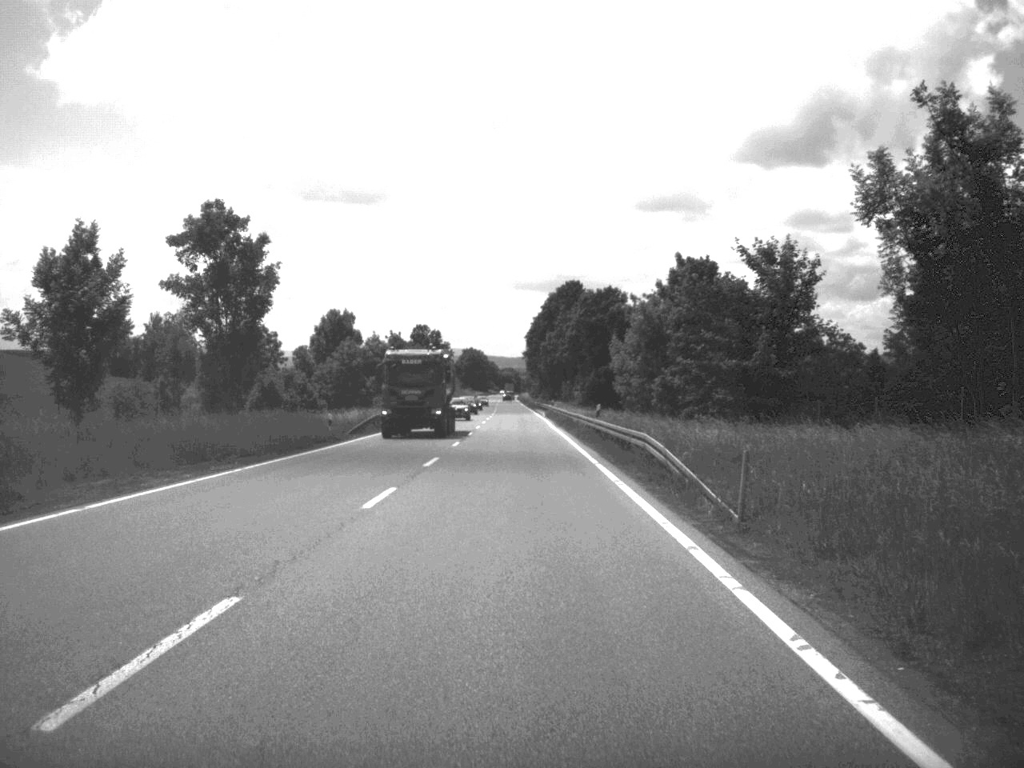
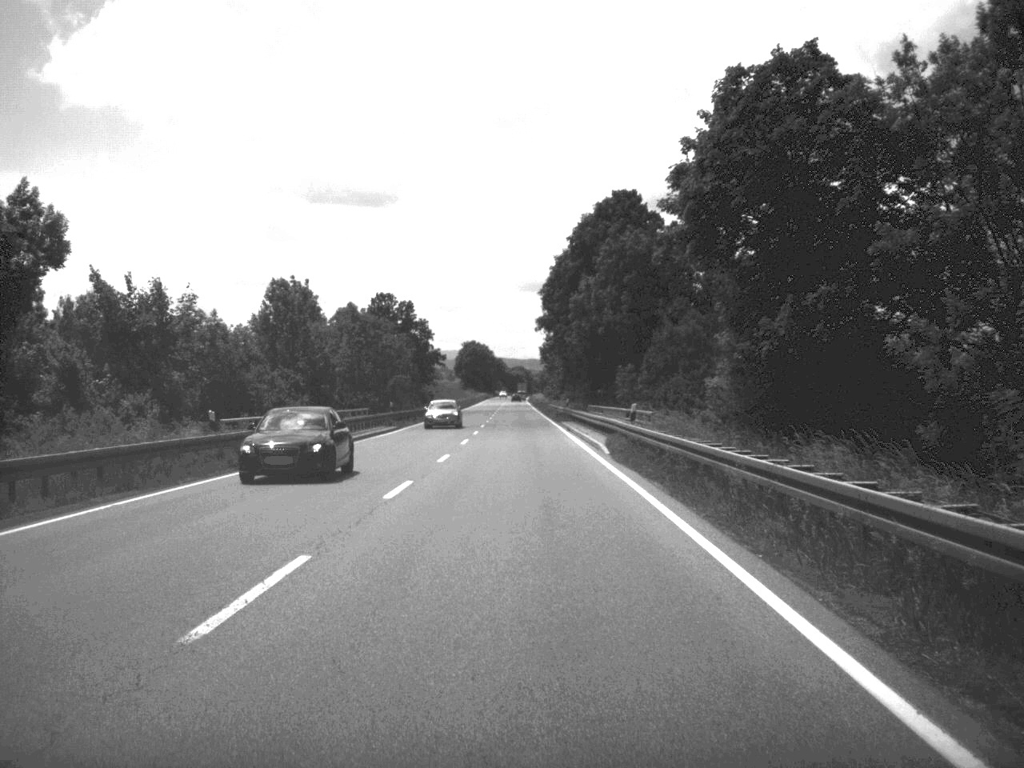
(-0.5, +68.6) m; -1°
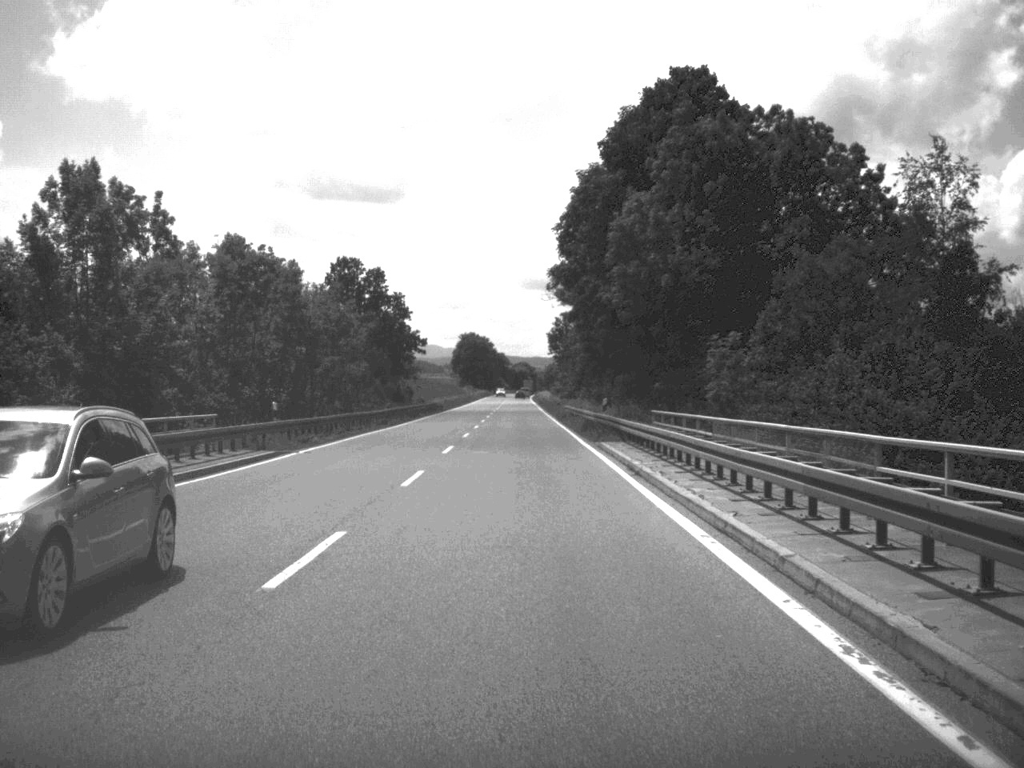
(-0.1, +33.1) m; 0°
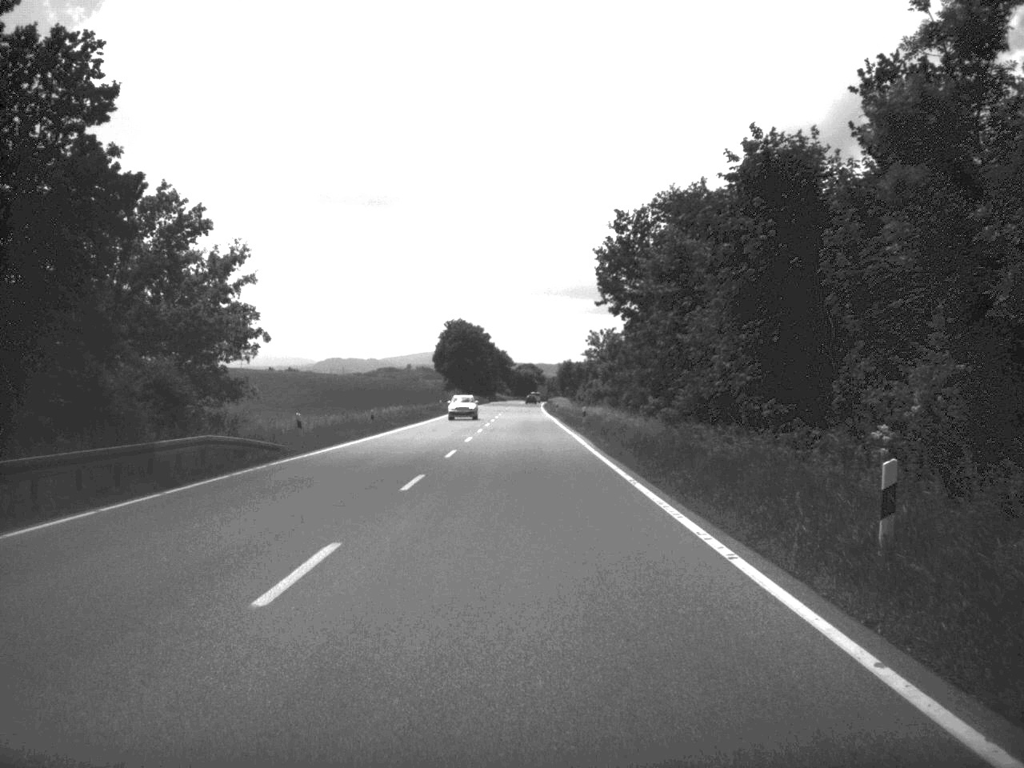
(-0.6, +83.0) m; -1°
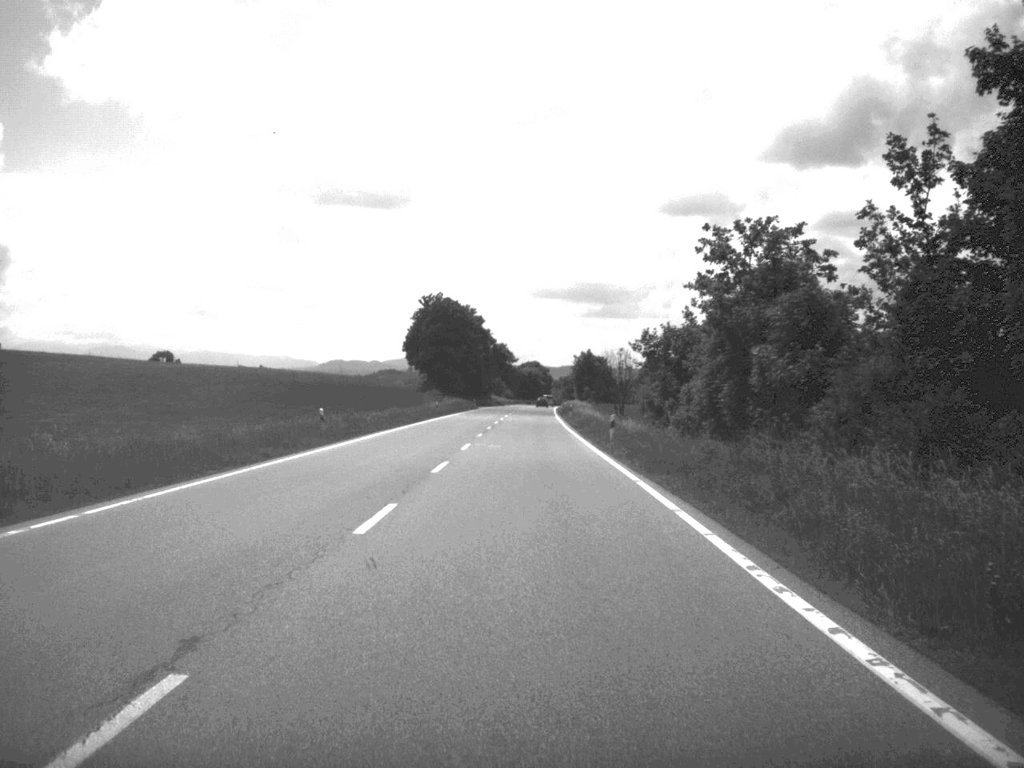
(-0.3, +65.3) m; 0°
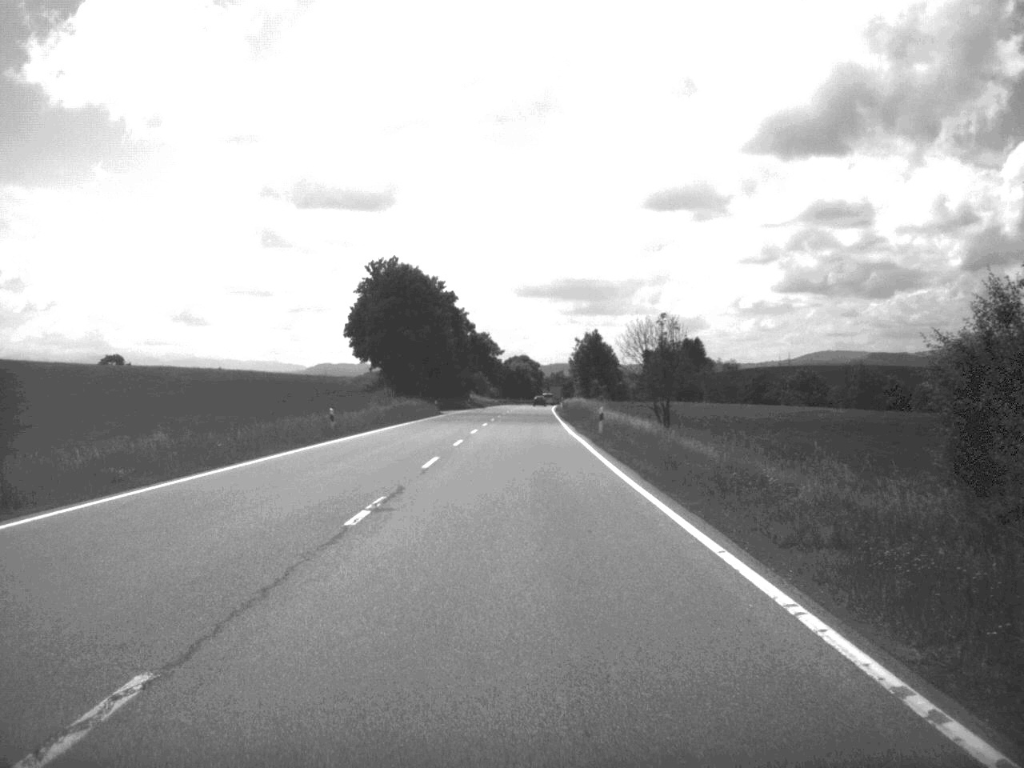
(+0.1, +46.6) m; 0°
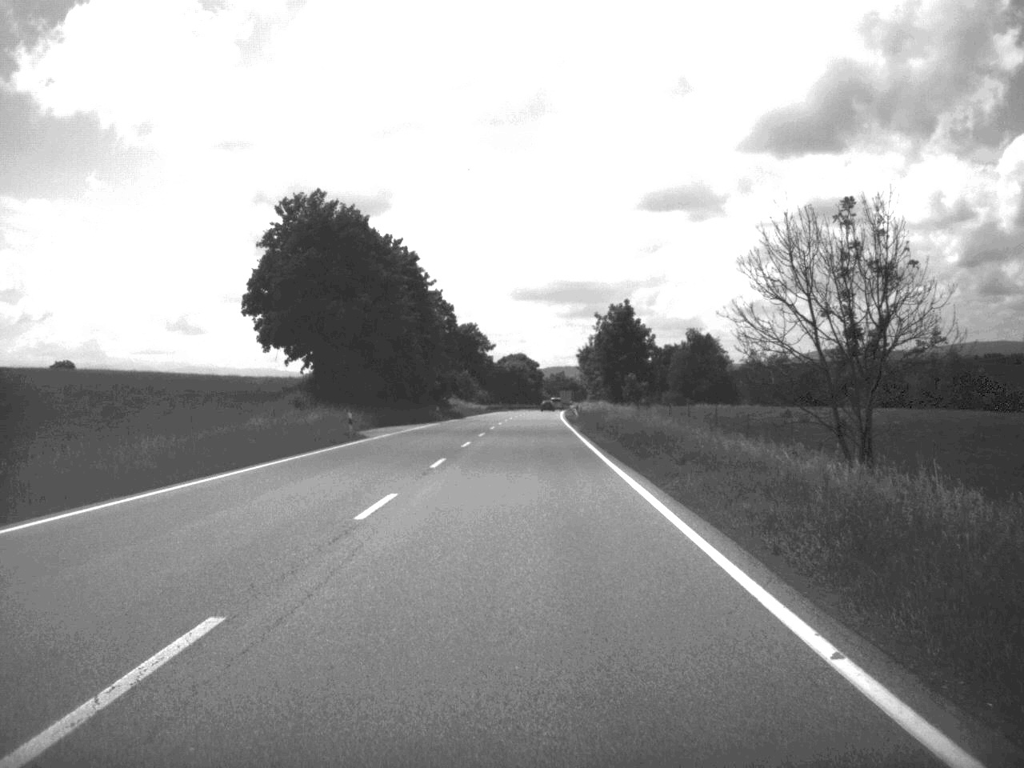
(0.0, +45.7) m; 0°
